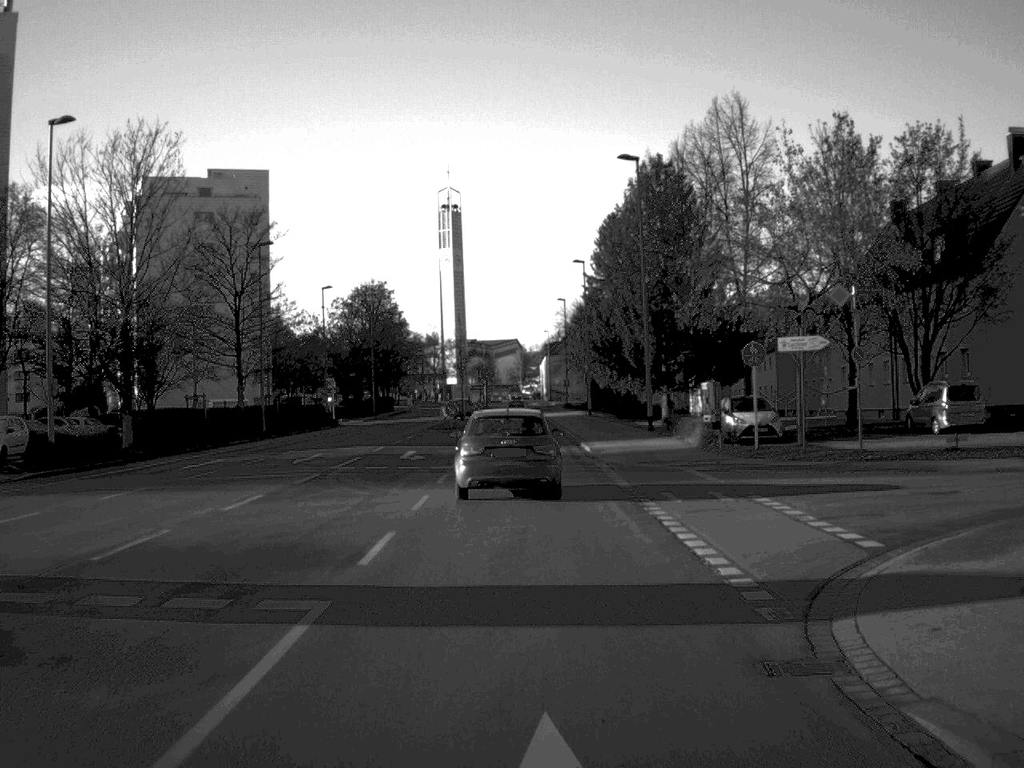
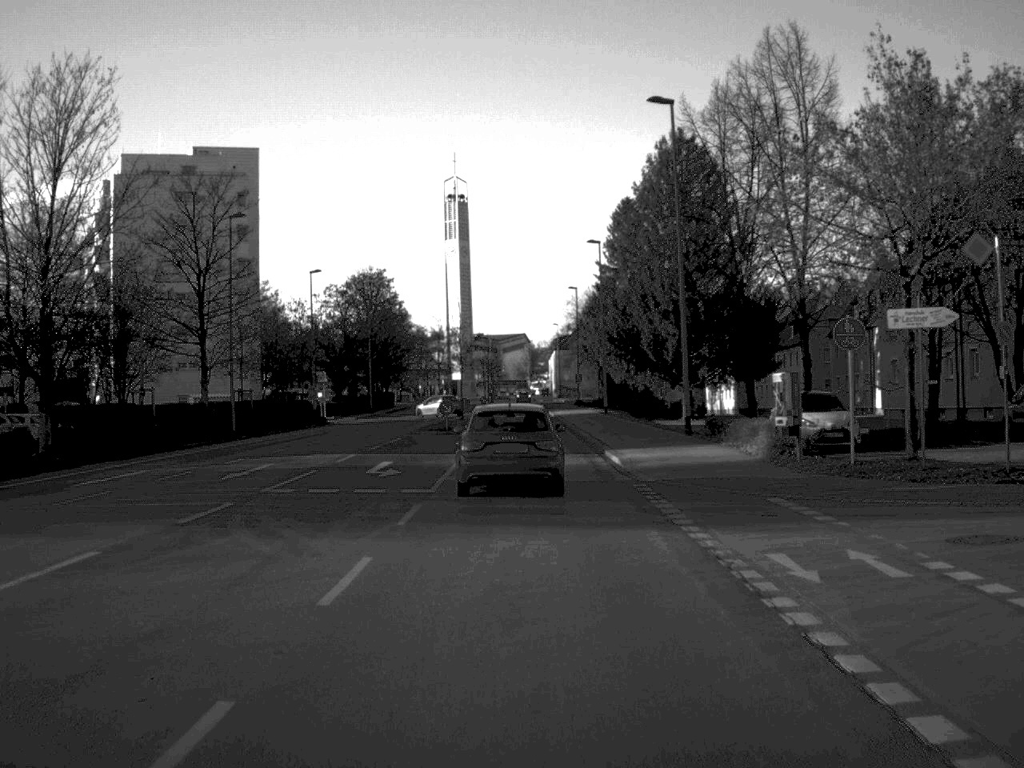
(0.0, +8.8) m; 0°
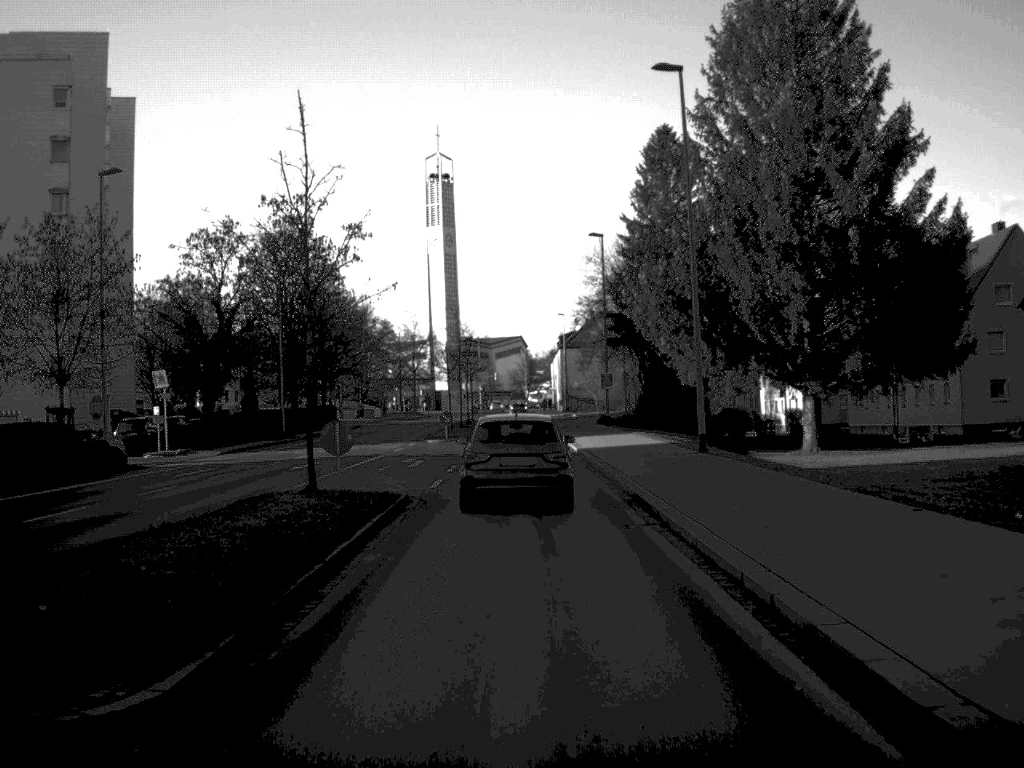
(0.0, +42.4) m; 0°
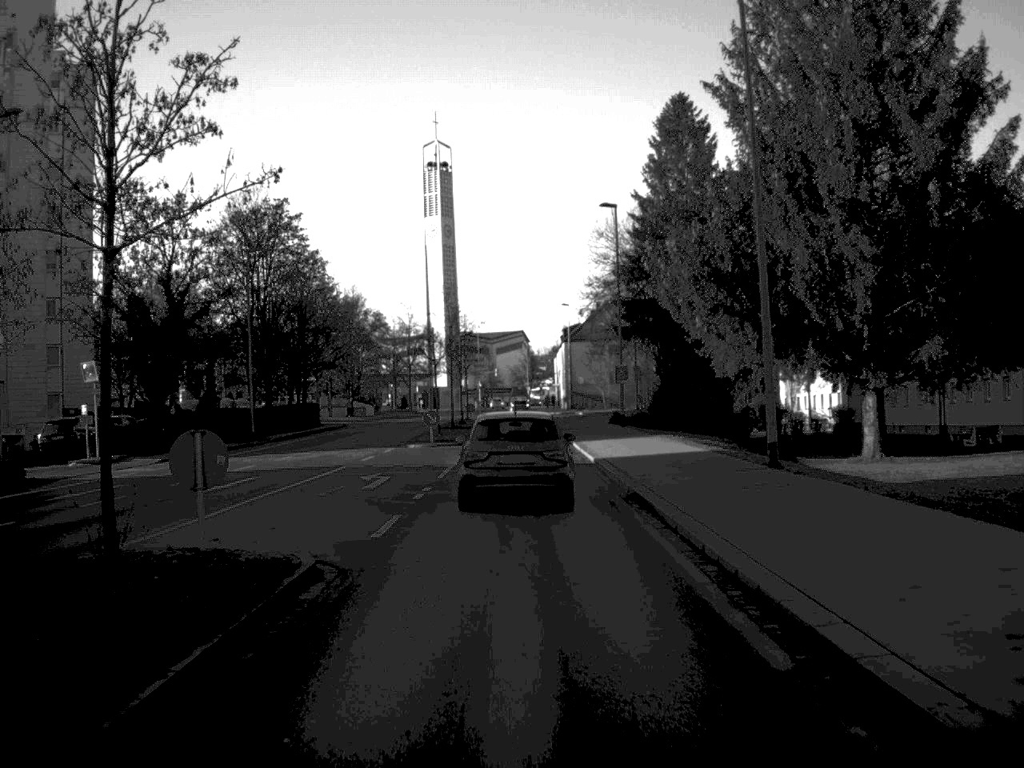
(0.0, +9.4) m; 0°
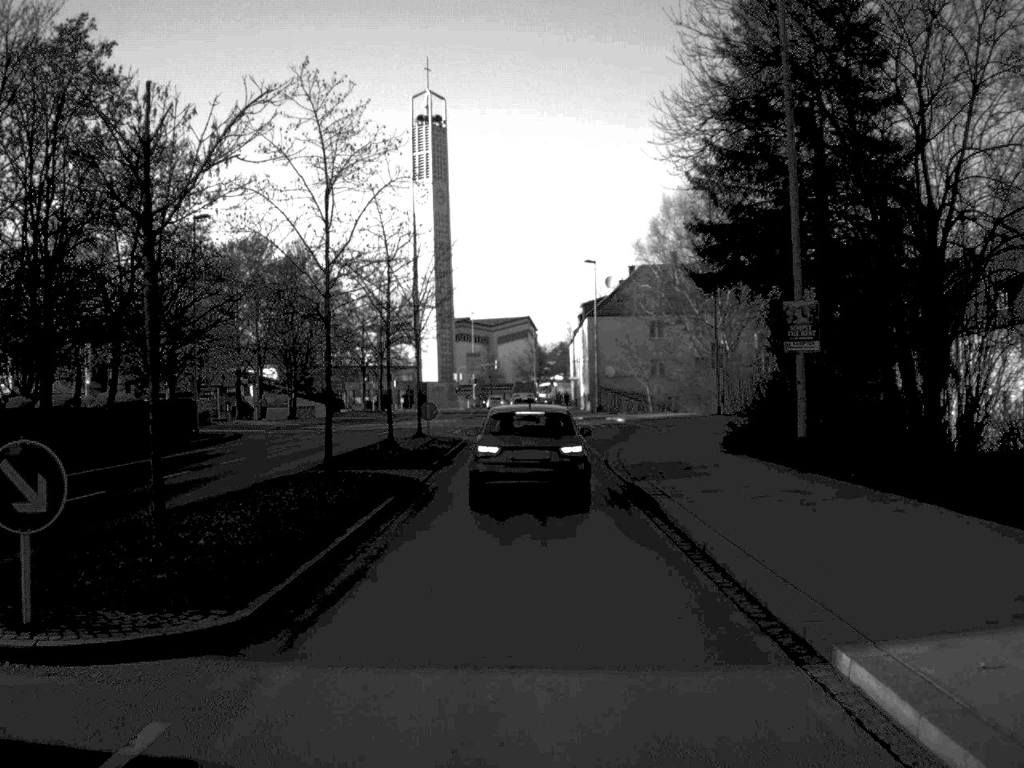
(-0.1, +37.4) m; 0°
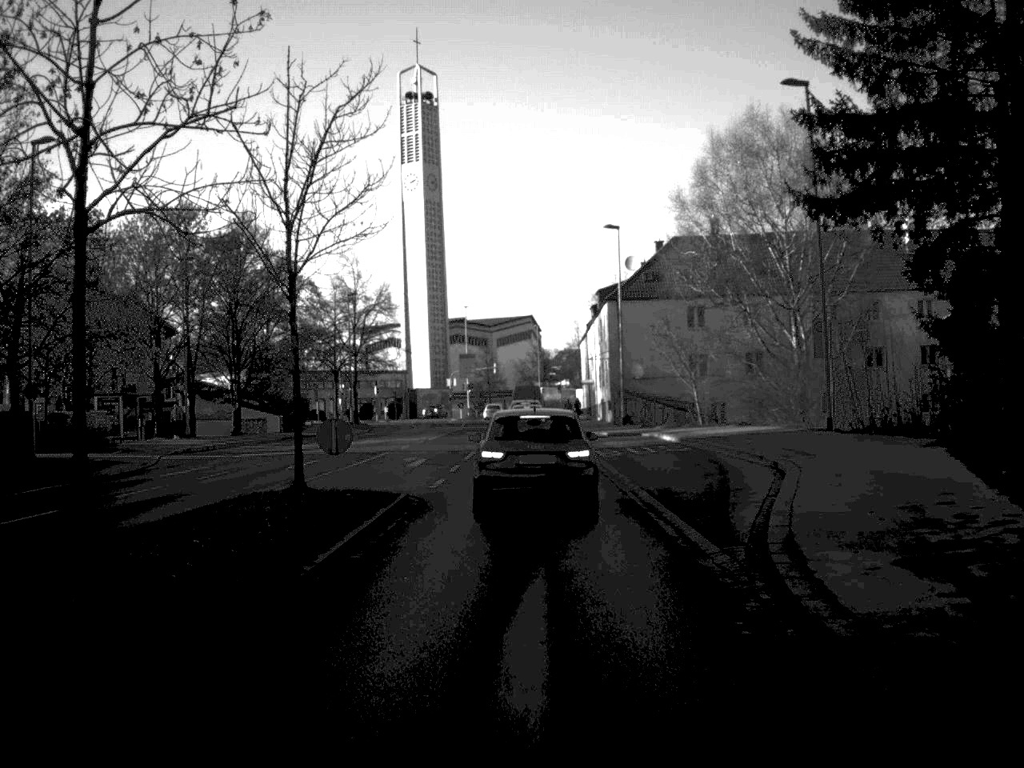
(0.0, +20.5) m; 0°
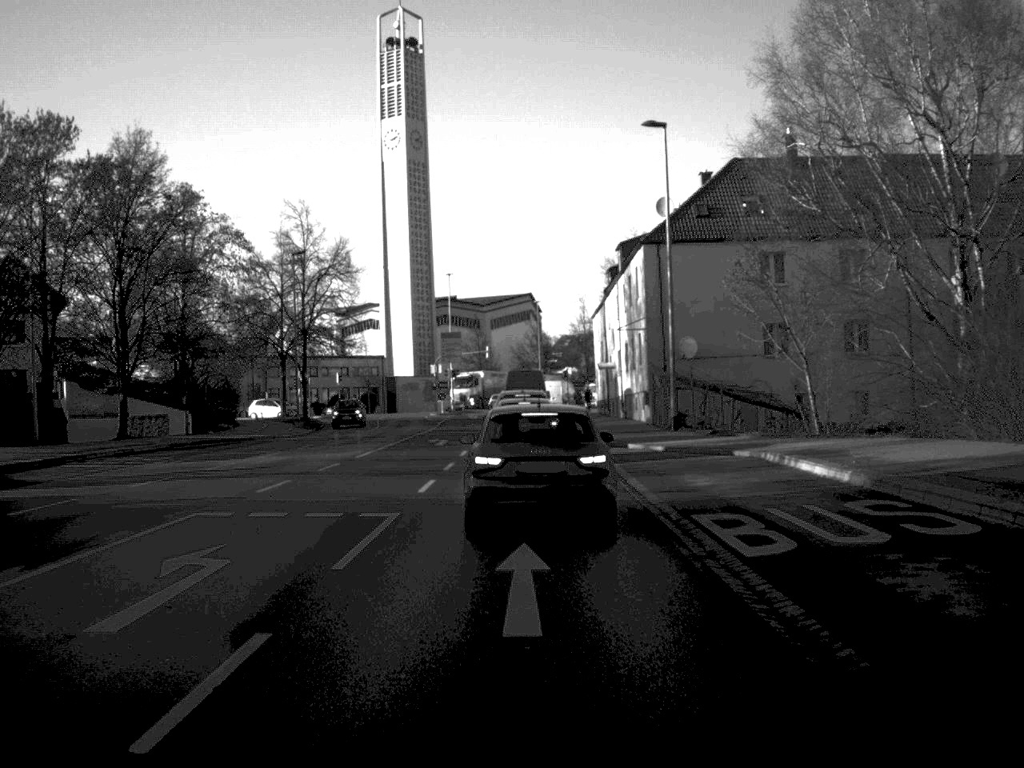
(0.0, +22.8) m; 0°
